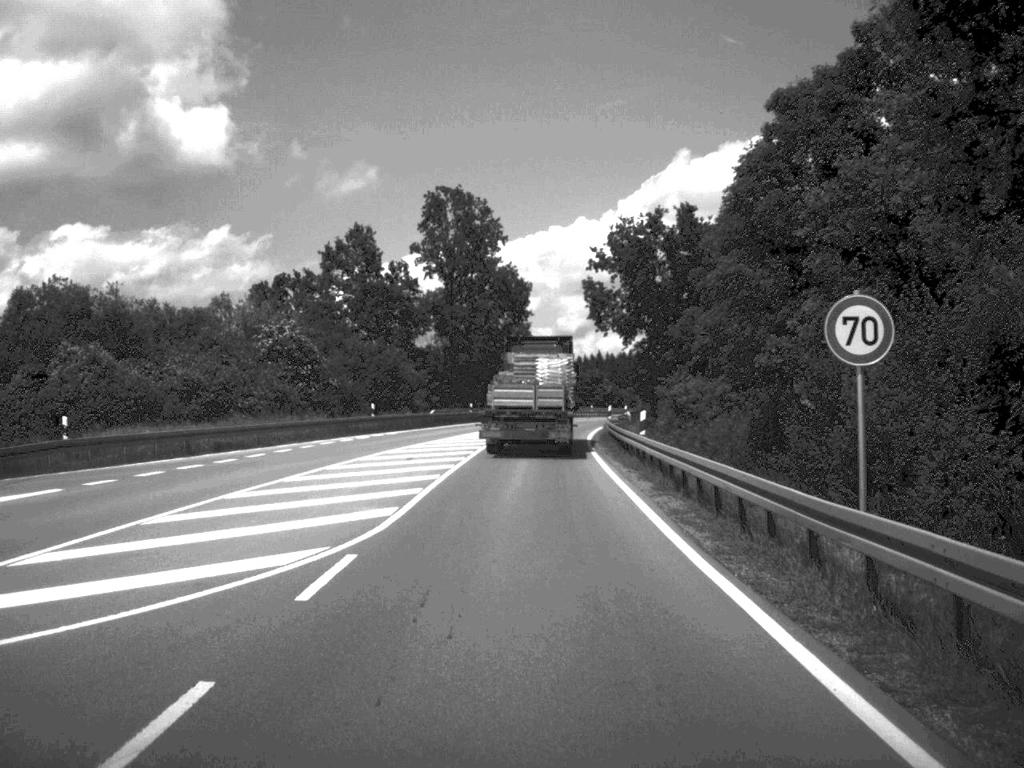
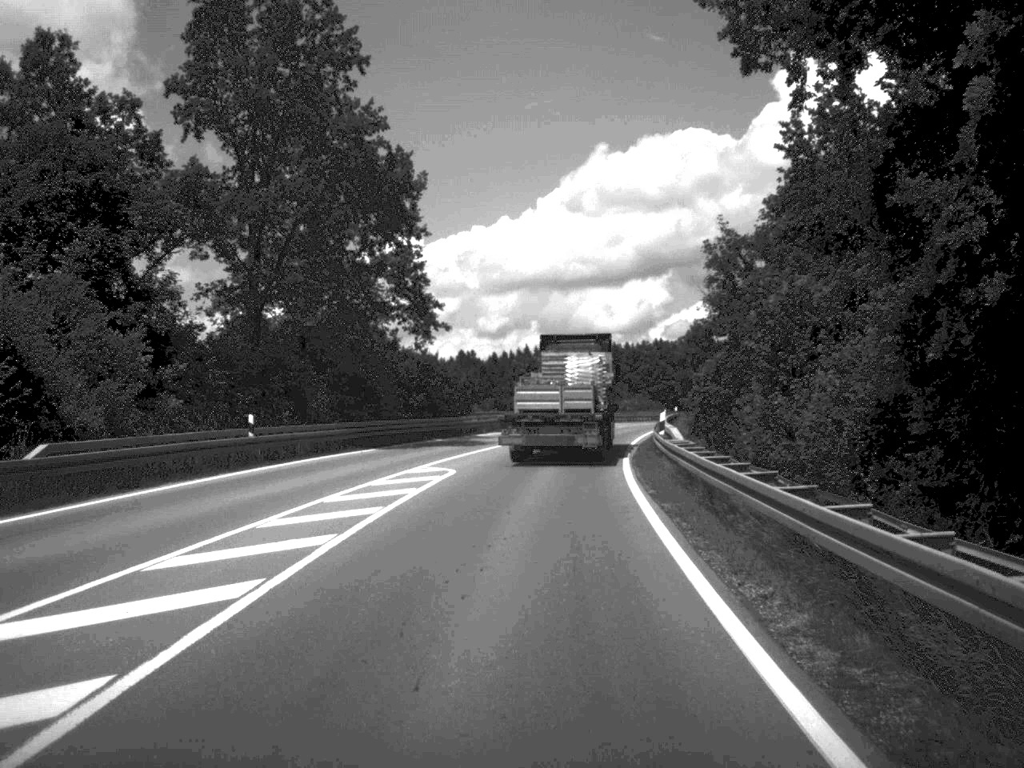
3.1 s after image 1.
(+1.2, +53.6) m; +3°
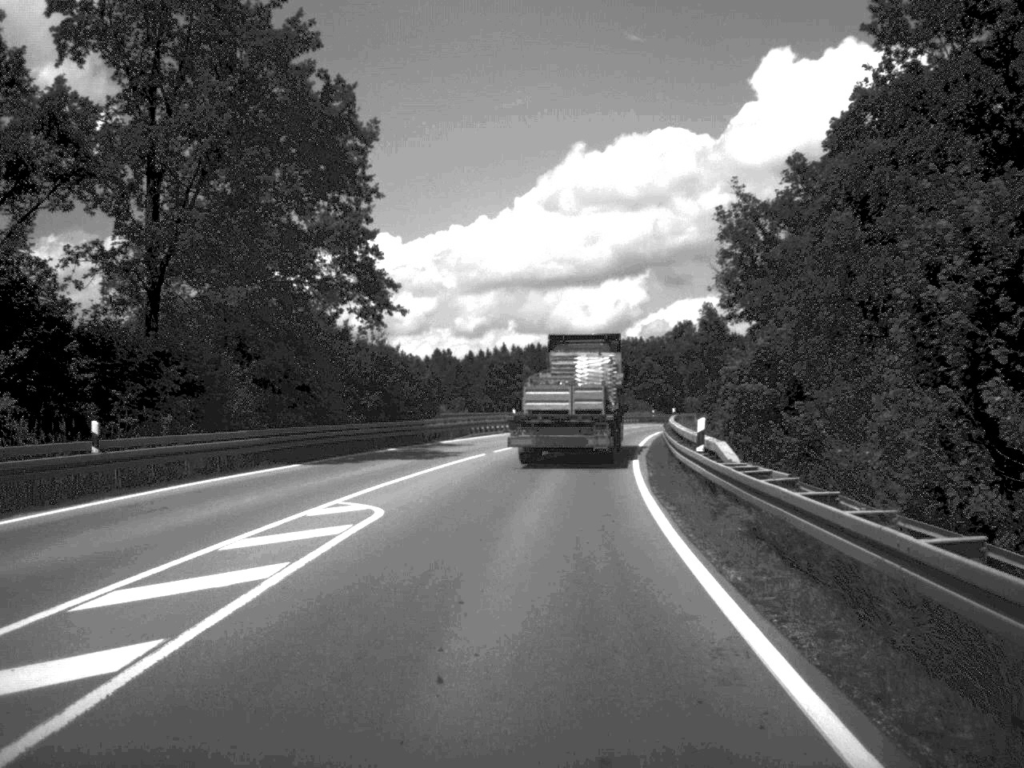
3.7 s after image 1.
(+0.1, +10.5) m; +1°
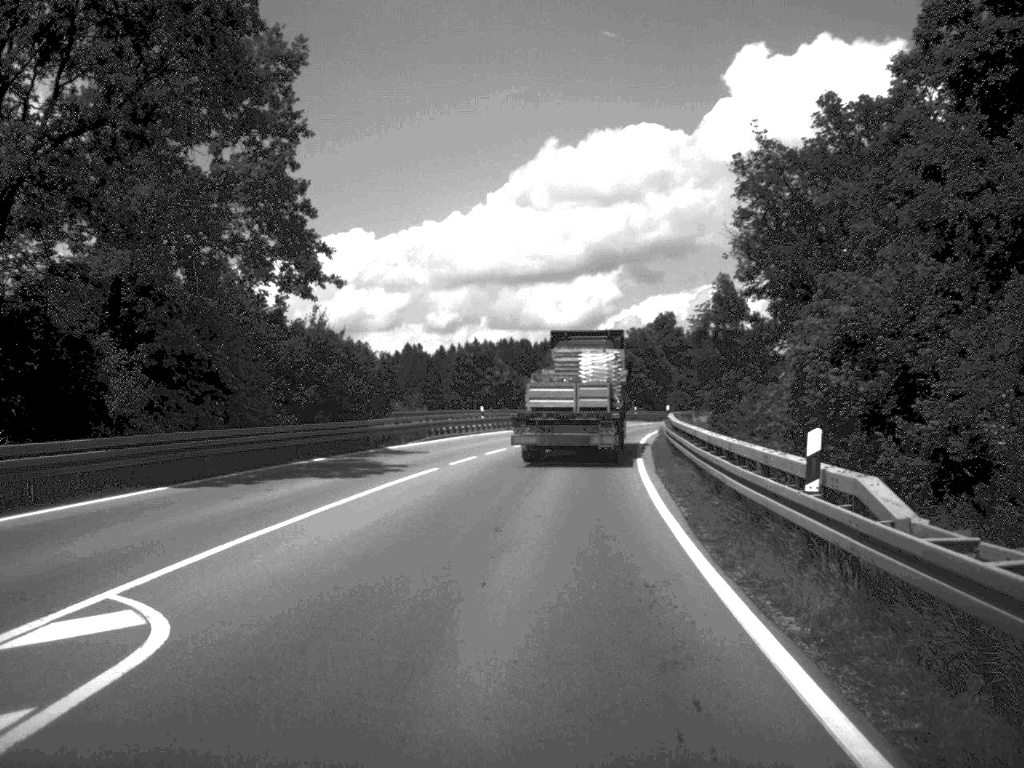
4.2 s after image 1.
(+0.1, +10.0) m; +1°
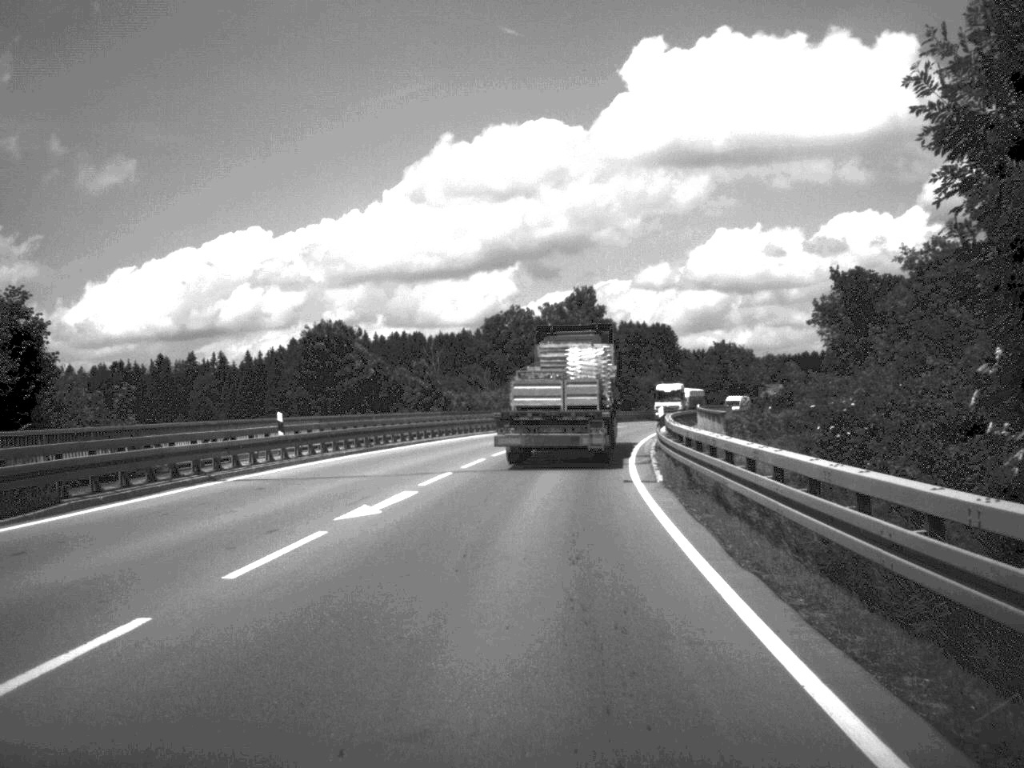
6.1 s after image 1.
(+1.2, +31.4) m; +4°
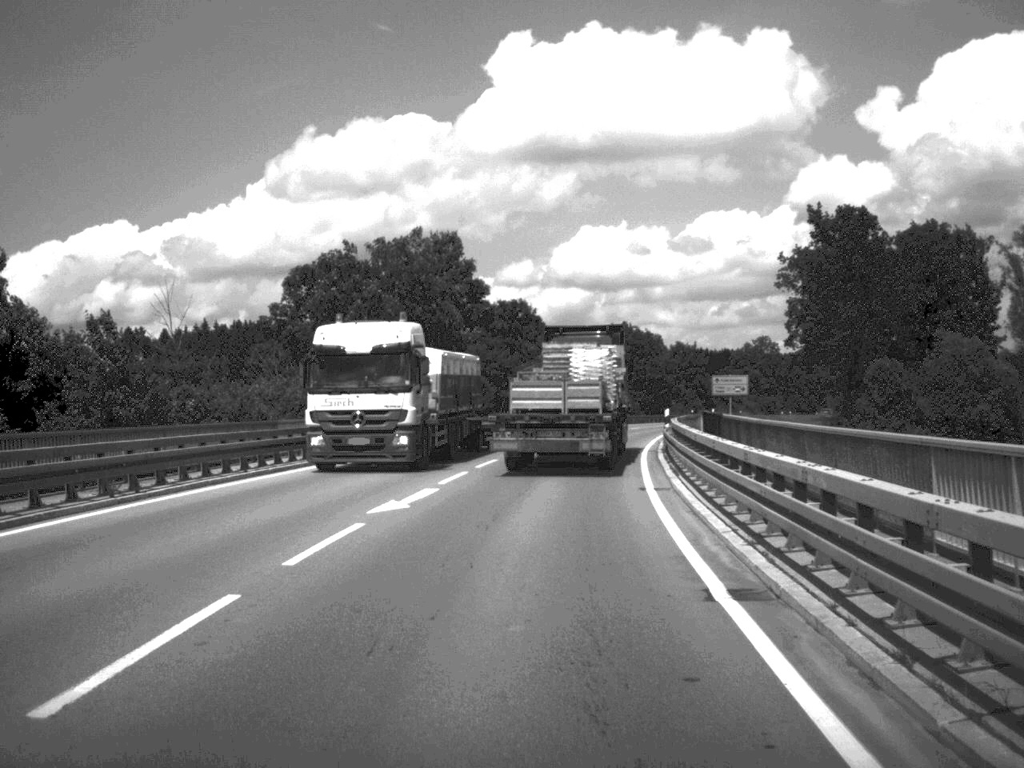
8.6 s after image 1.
(+2.0, +40.0) m; +6°
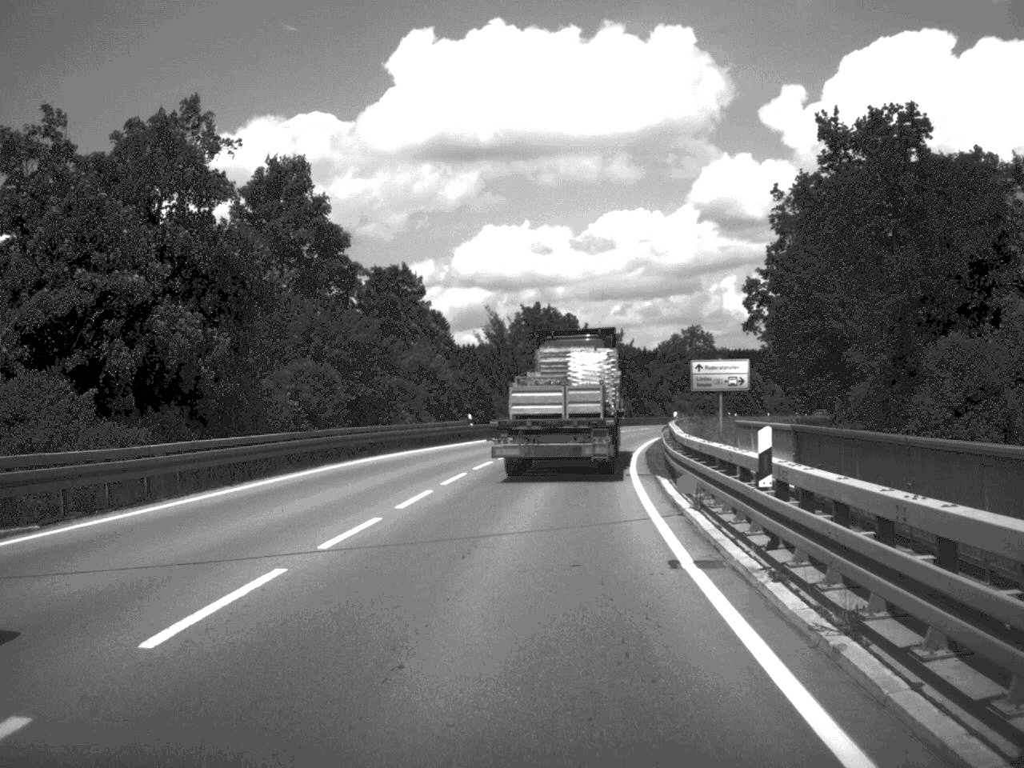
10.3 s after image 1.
(+1.1, +27.4) m; +4°
